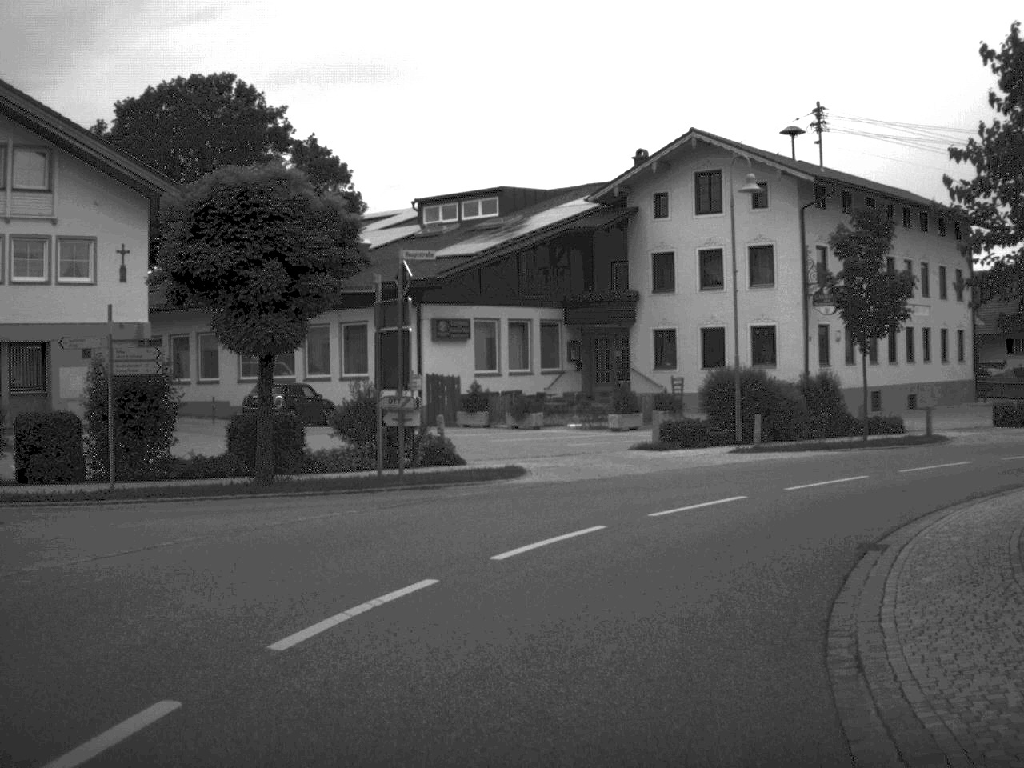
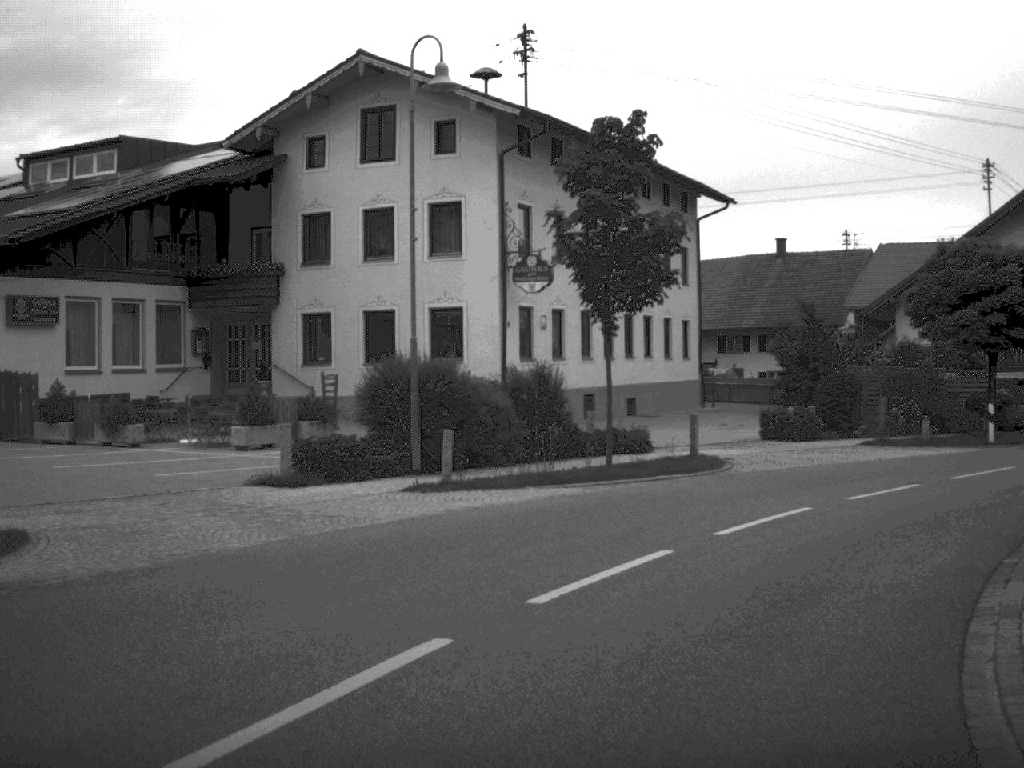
(+1.3, +10.8) m; +15°
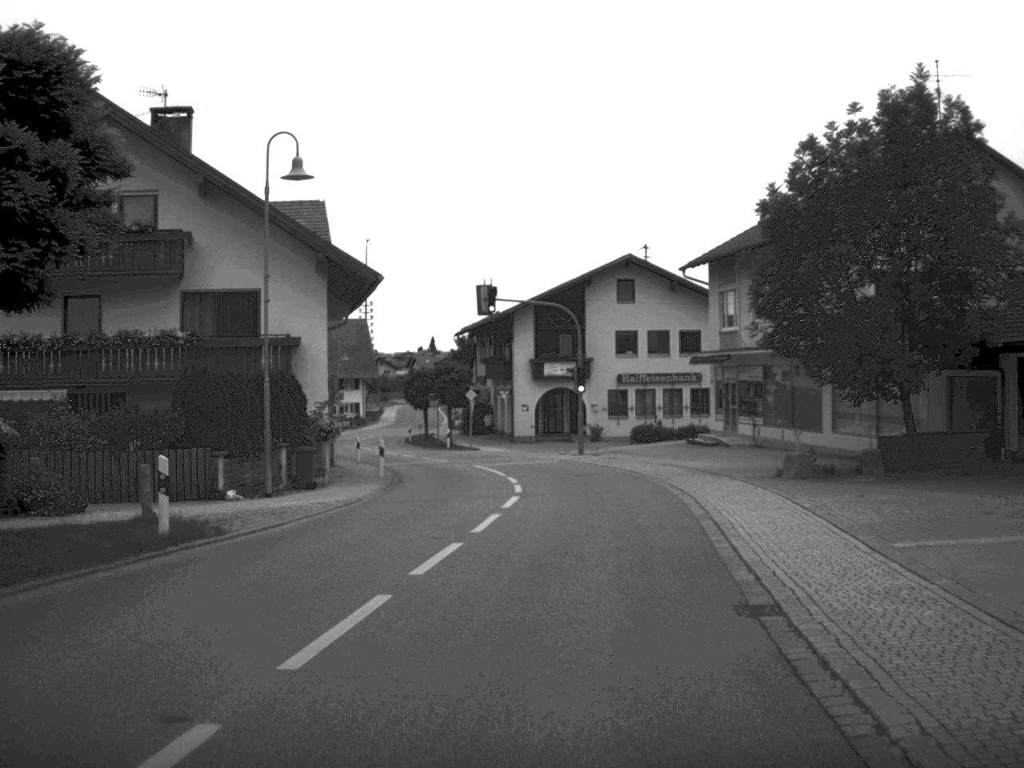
(+8.3, +20.4) m; +41°
